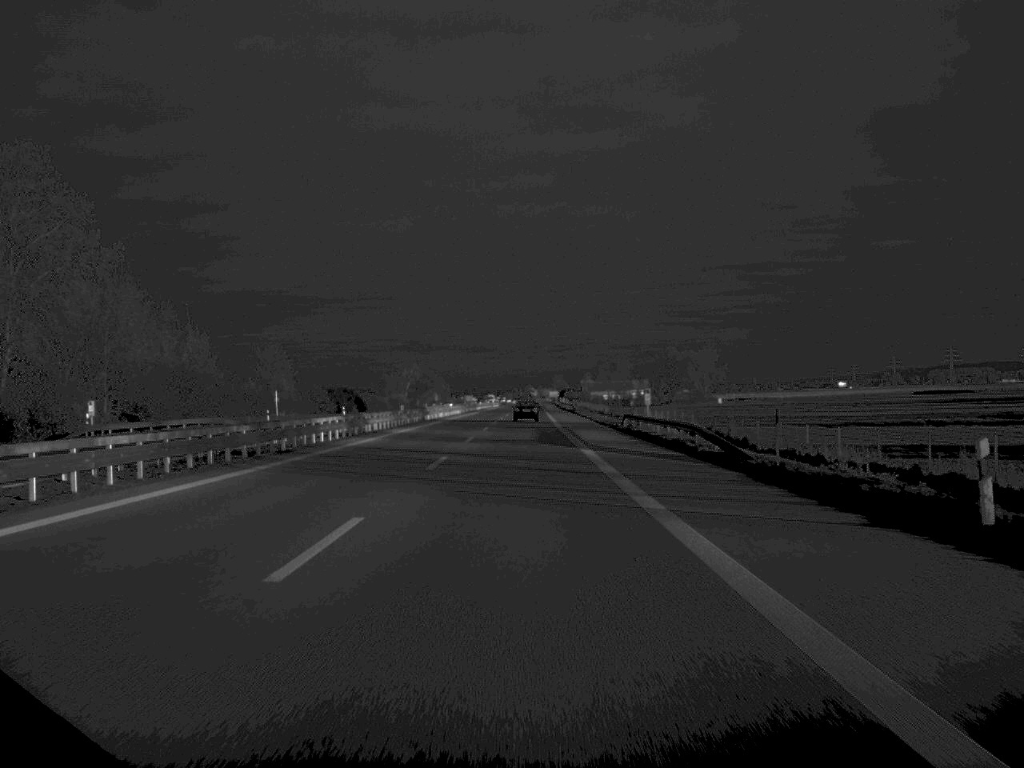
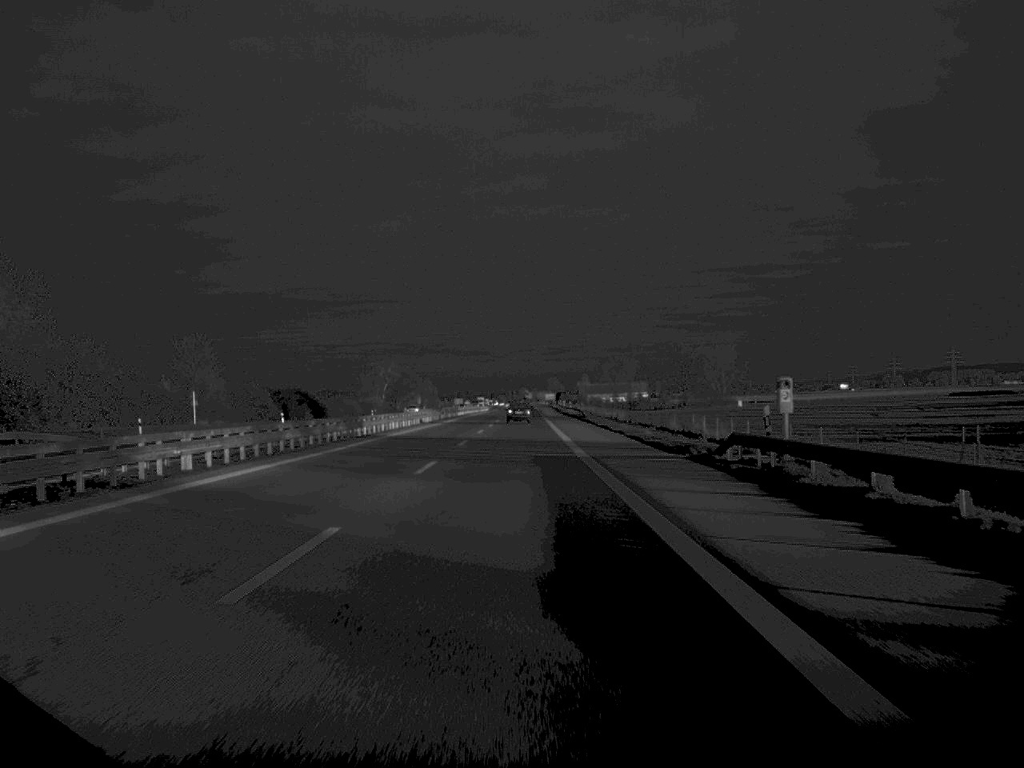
(+0.1, +36.5) m; 0°
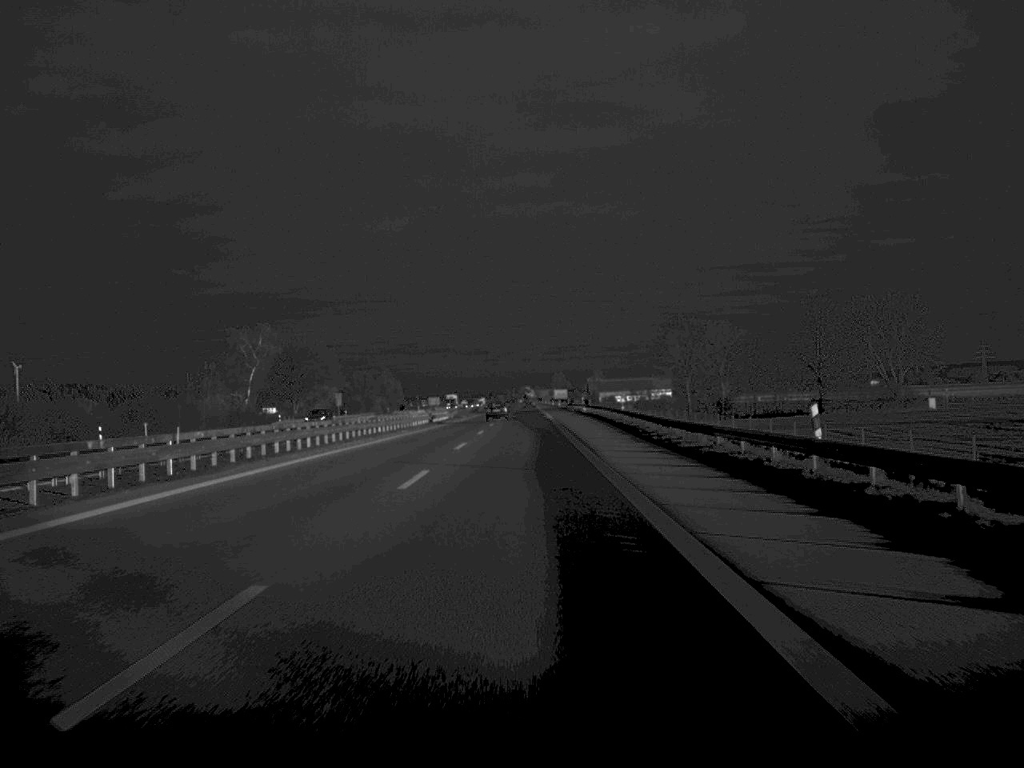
(0.0, +130.0) m; 0°
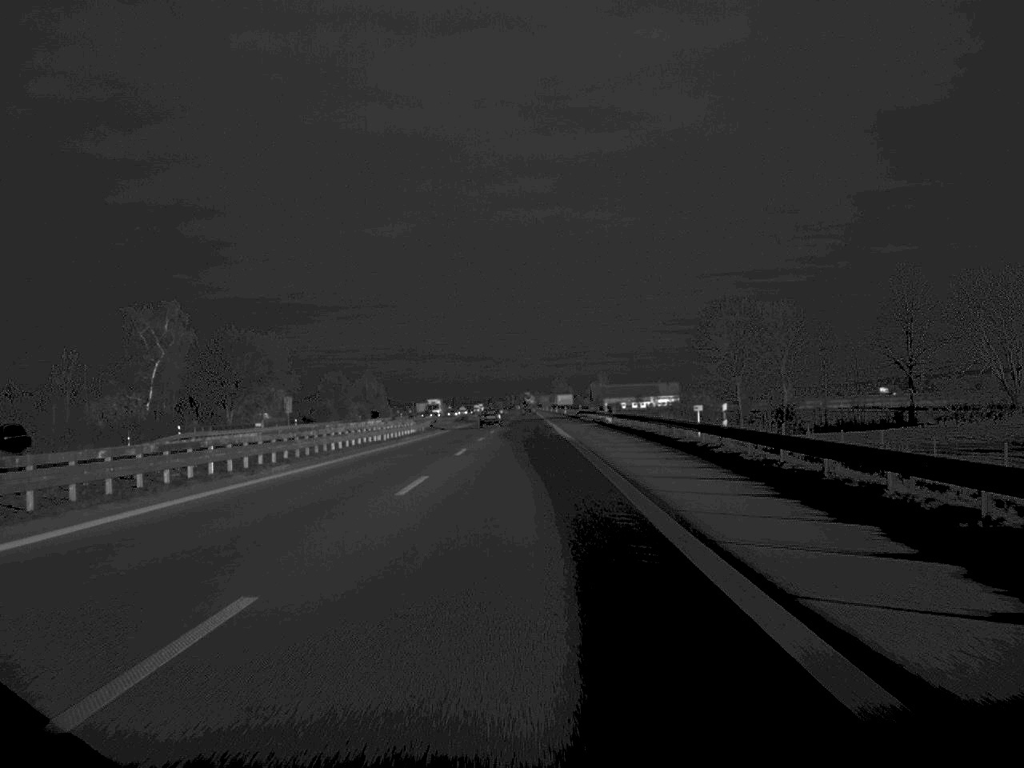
(0.0, +36.2) m; 0°
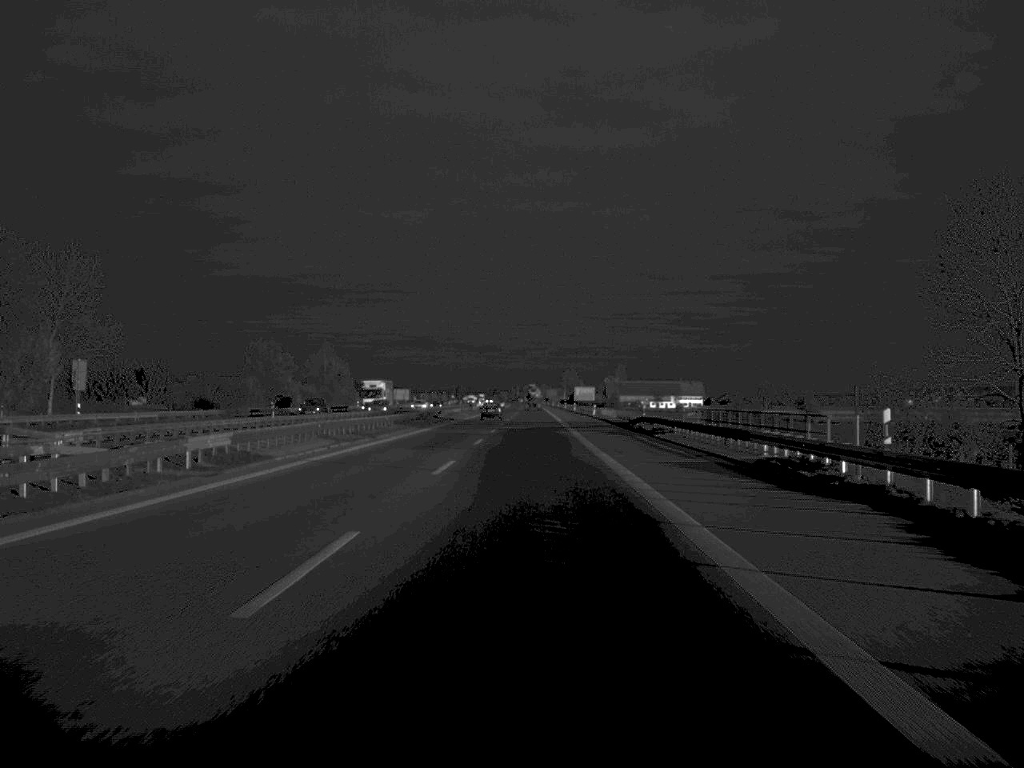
(-0.1, +66.4) m; 0°
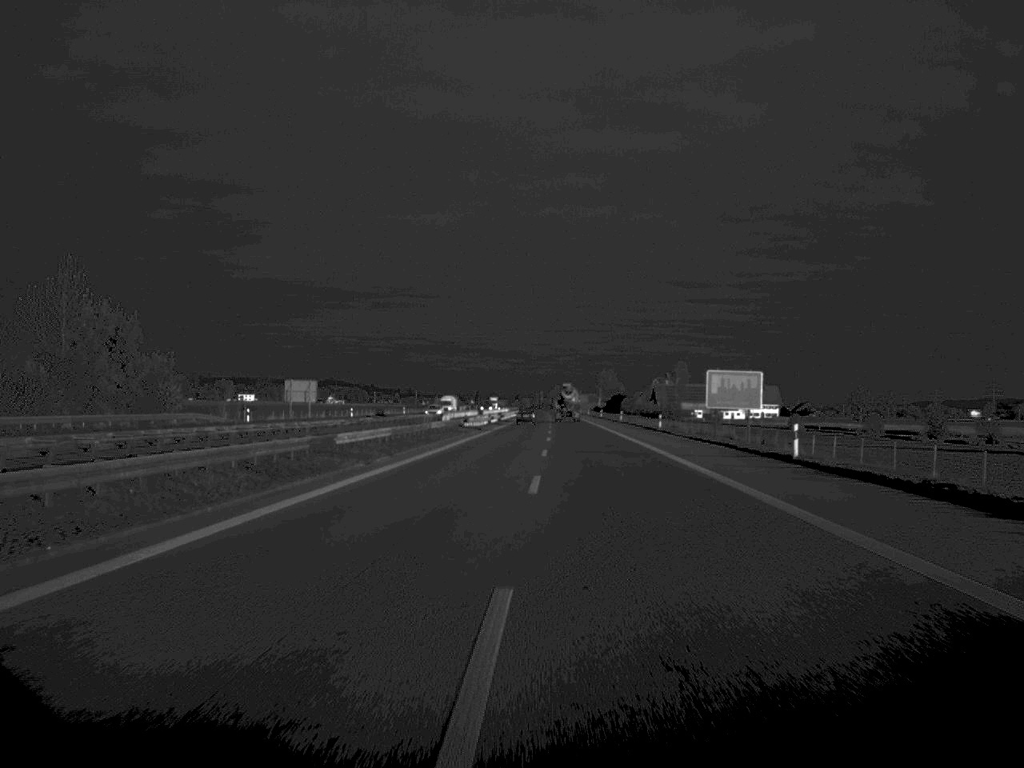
(-0.9, +129.5) m; -1°
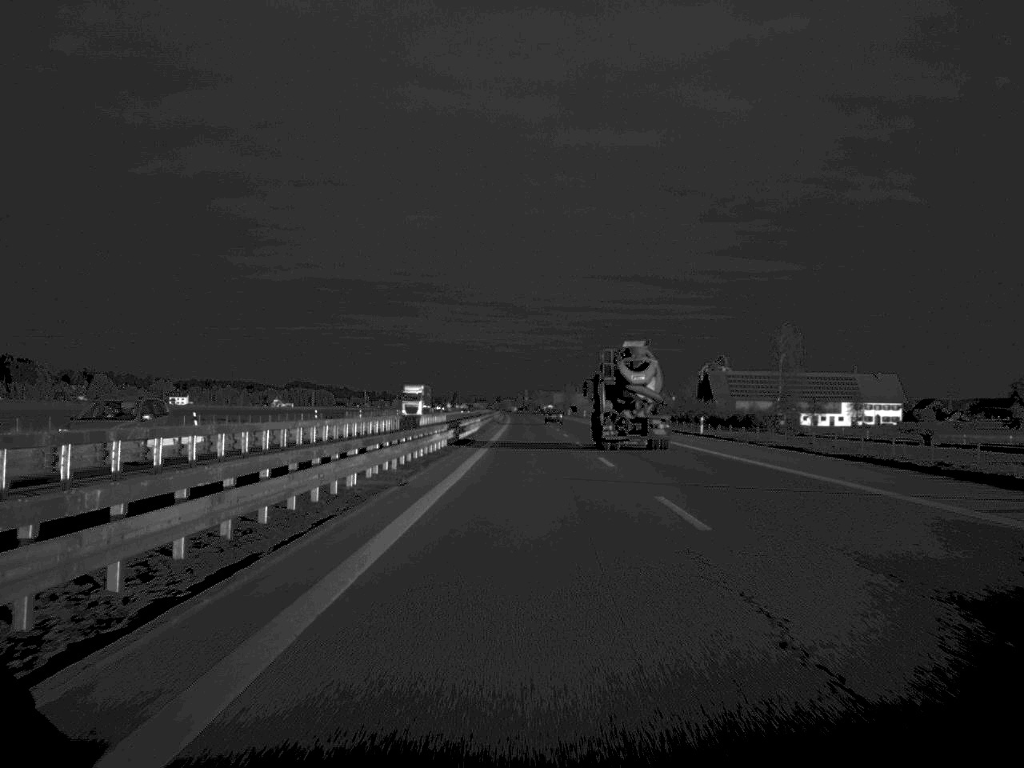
(+0.8, +168.1) m; +1°
